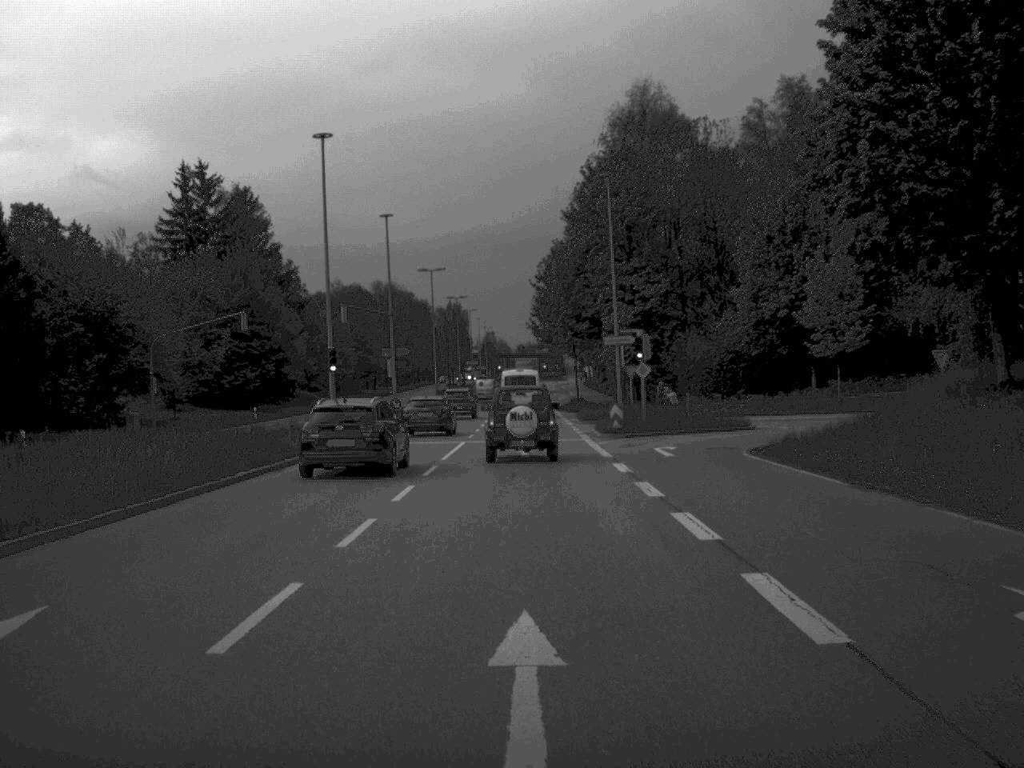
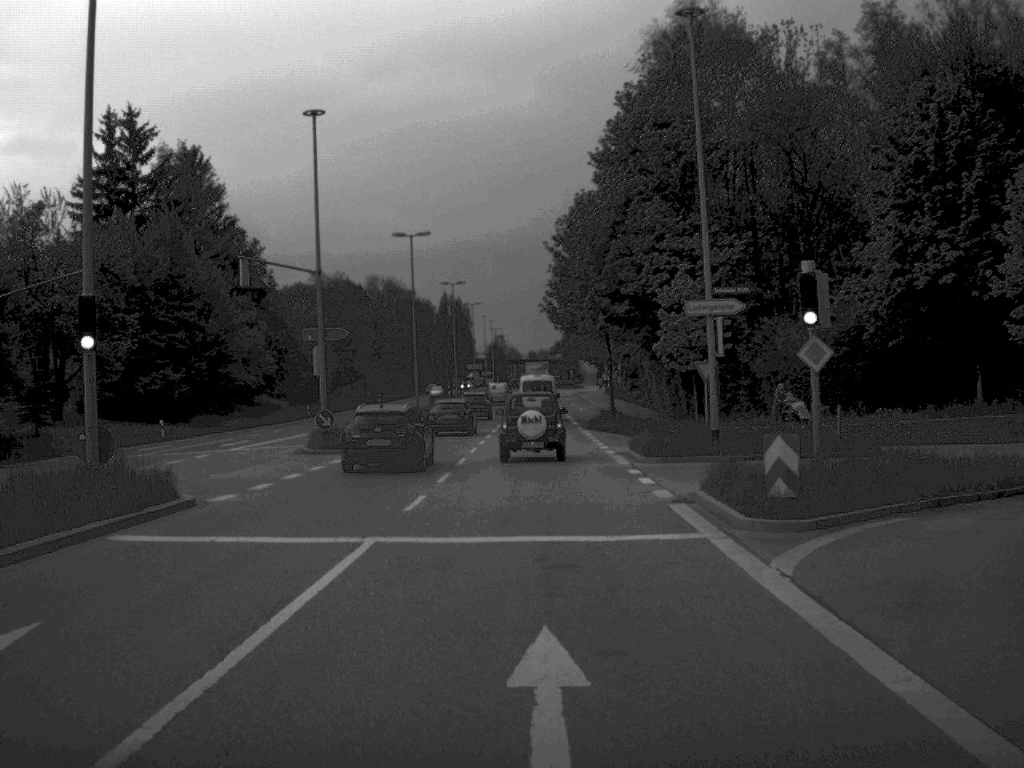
(-0.1, +25.0) m; -1°
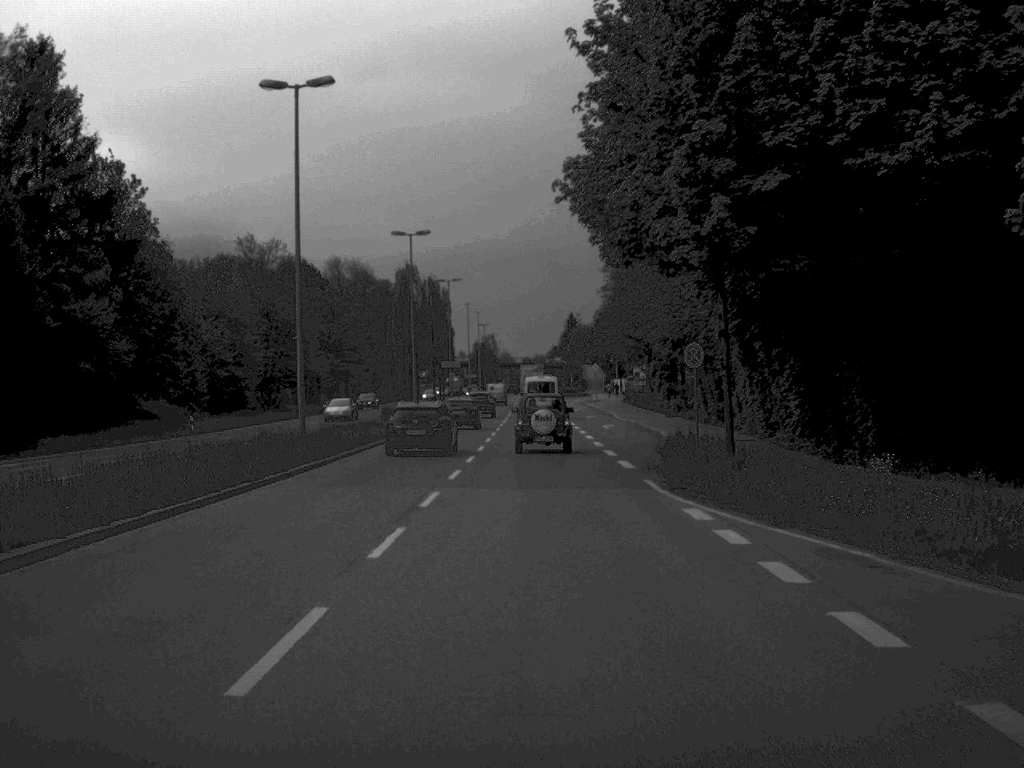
(0.0, +34.8) m; 0°
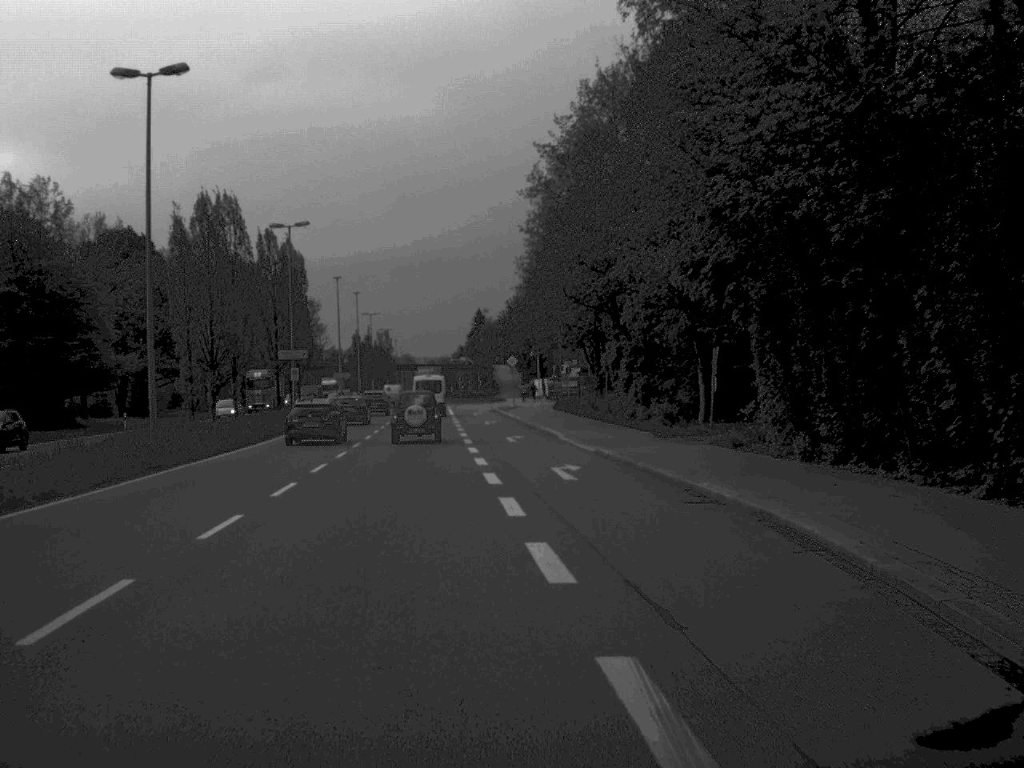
(+1.2, +35.5) m; +4°
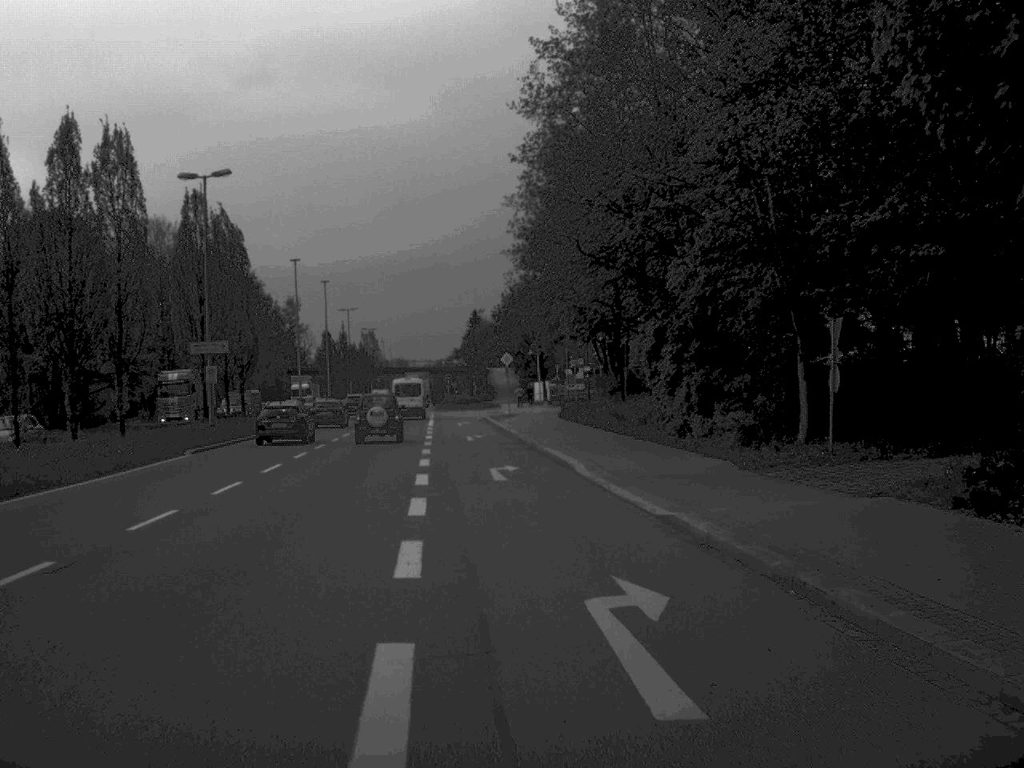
(0.0, +17.0) m; 0°
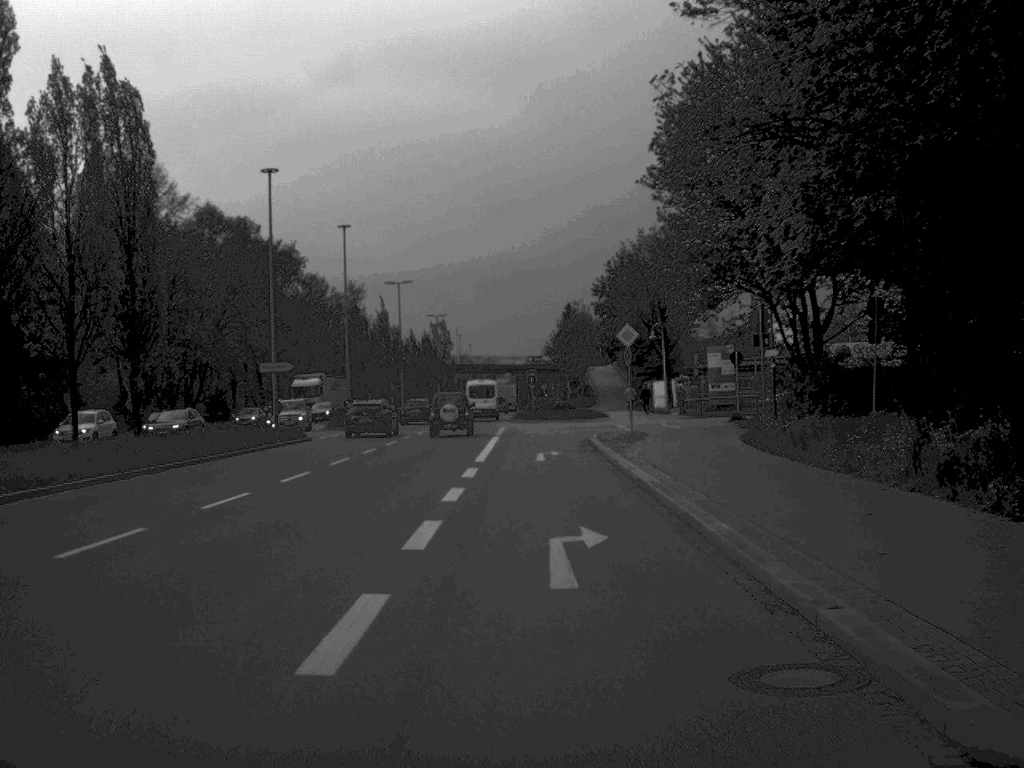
(-1.4, +33.3) m; -4°
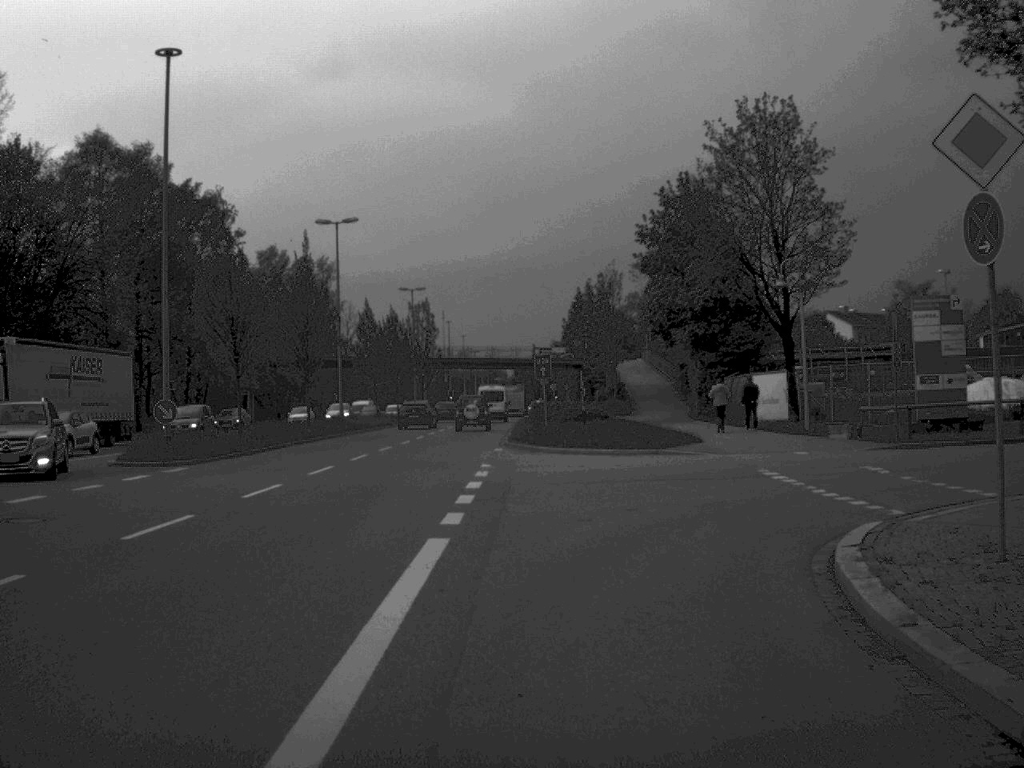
(-0.1, +33.7) m; 0°
